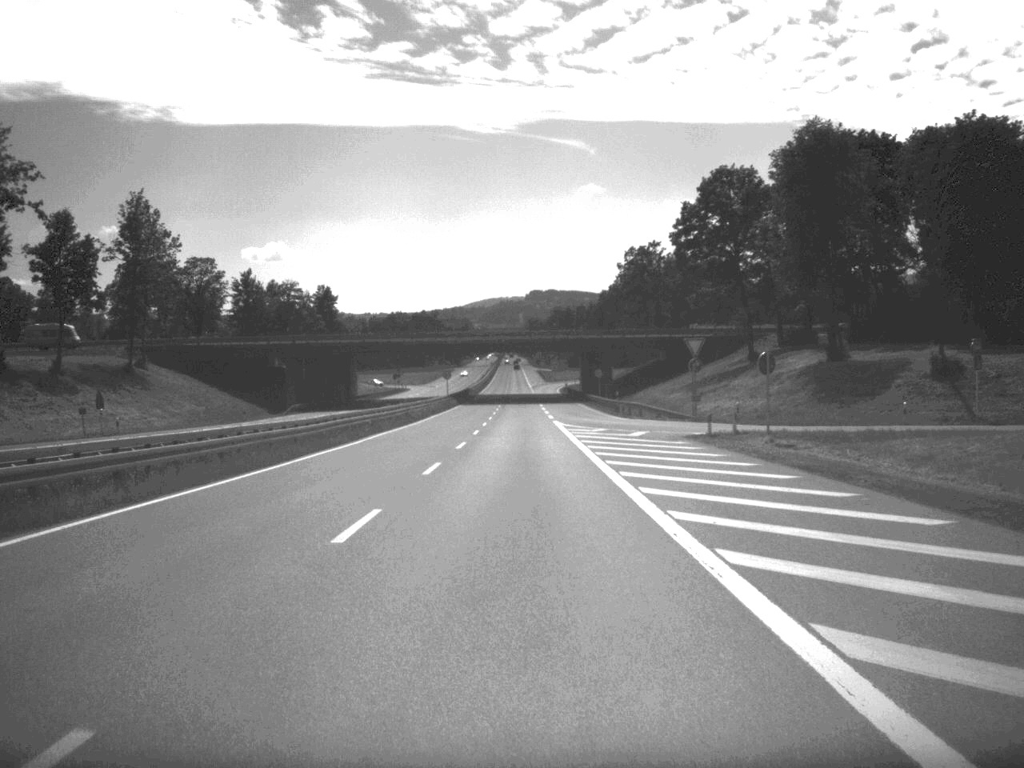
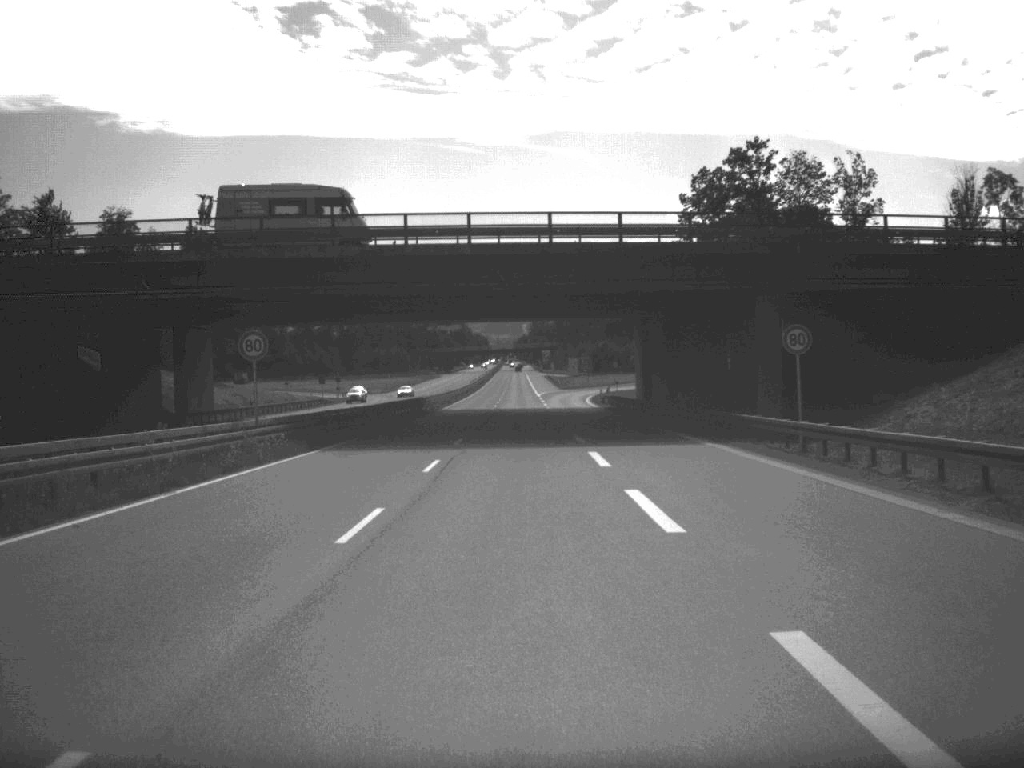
(-0.3, +82.6) m; 0°
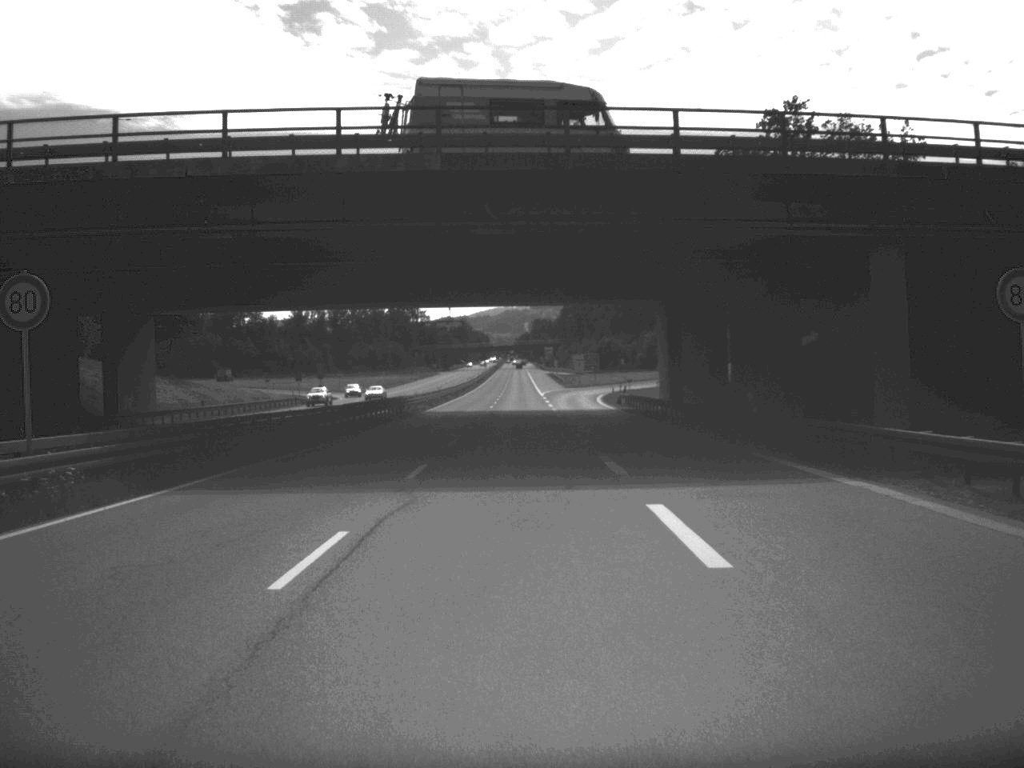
(0.0, +15.0) m; 0°
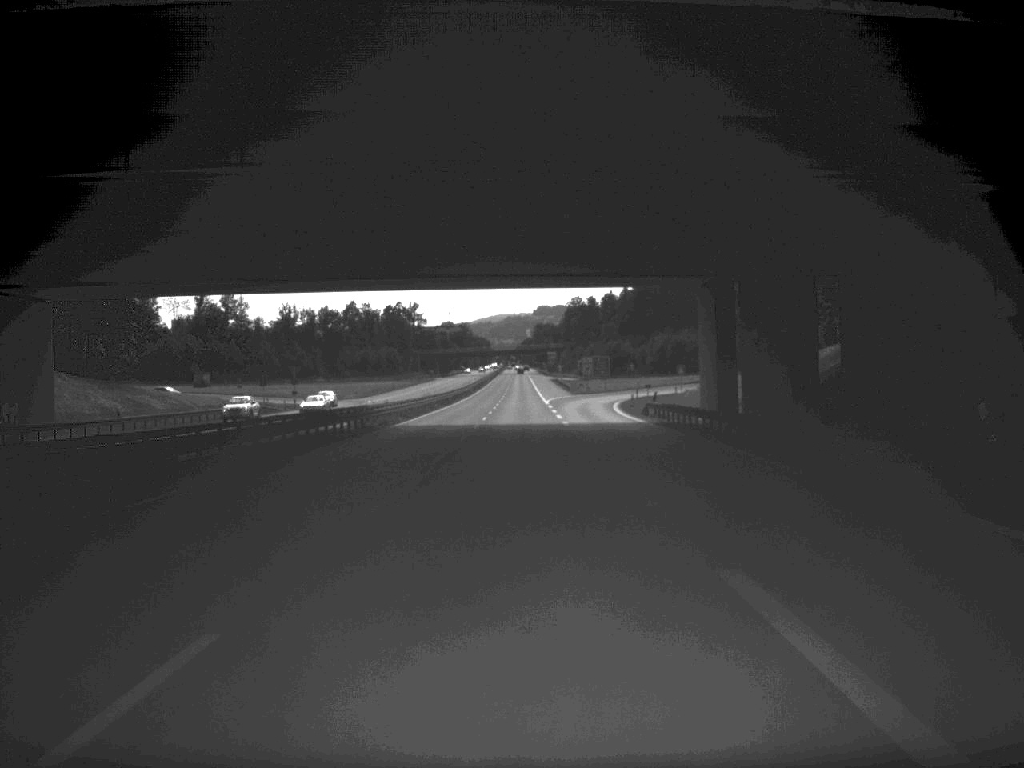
(0.0, +17.4) m; 0°
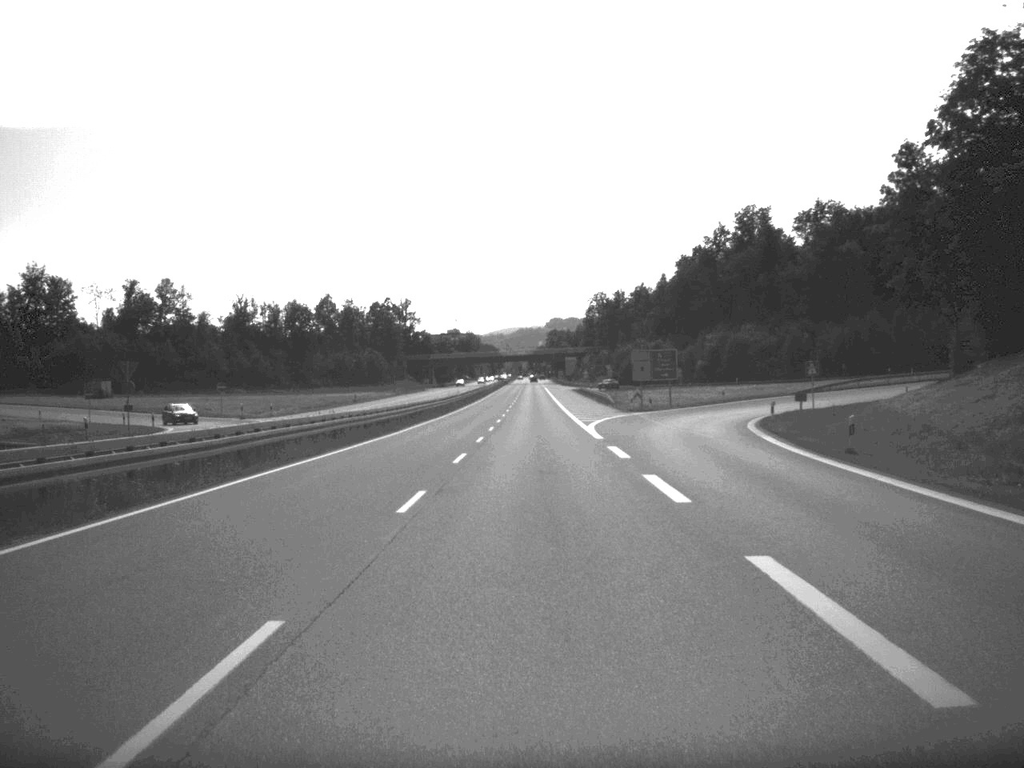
(-0.4, +57.4) m; -1°
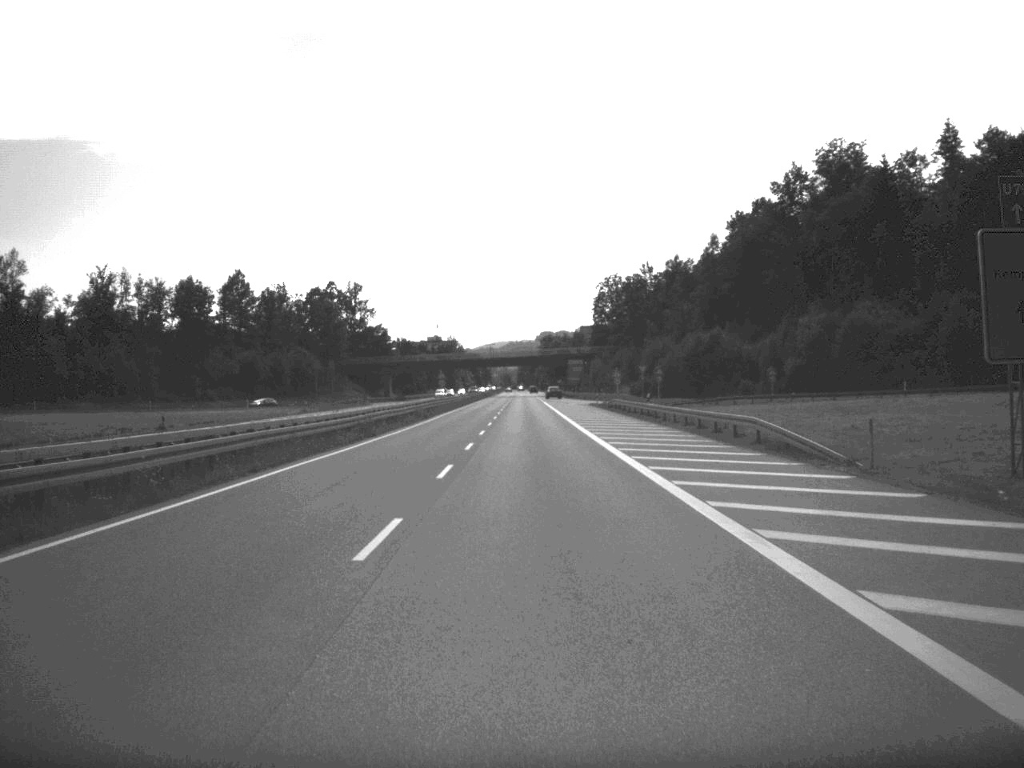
(+0.1, +73.3) m; 0°
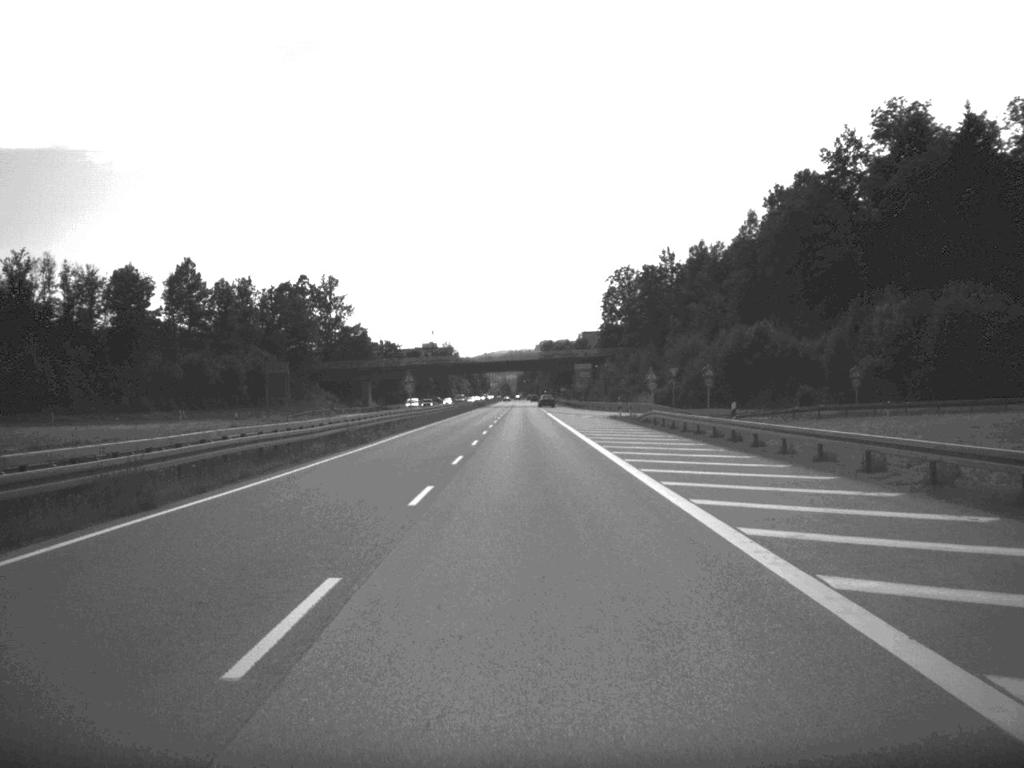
(0.0, +27.8) m; 0°
